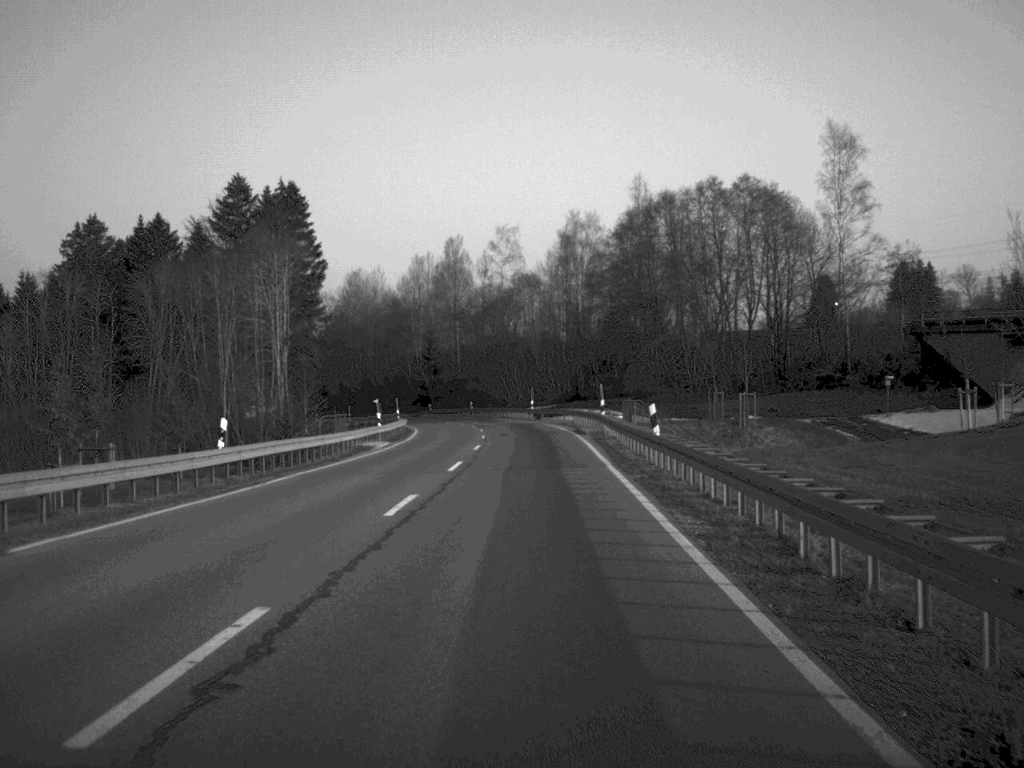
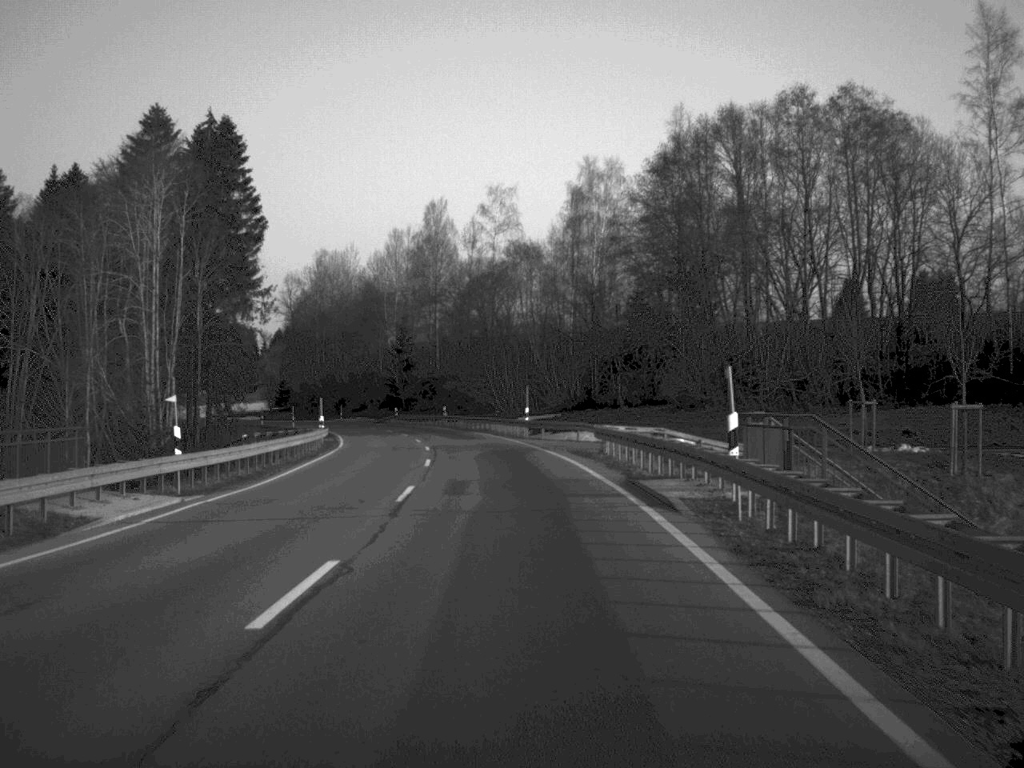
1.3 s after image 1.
(+0.2, +32.0) m; 0°
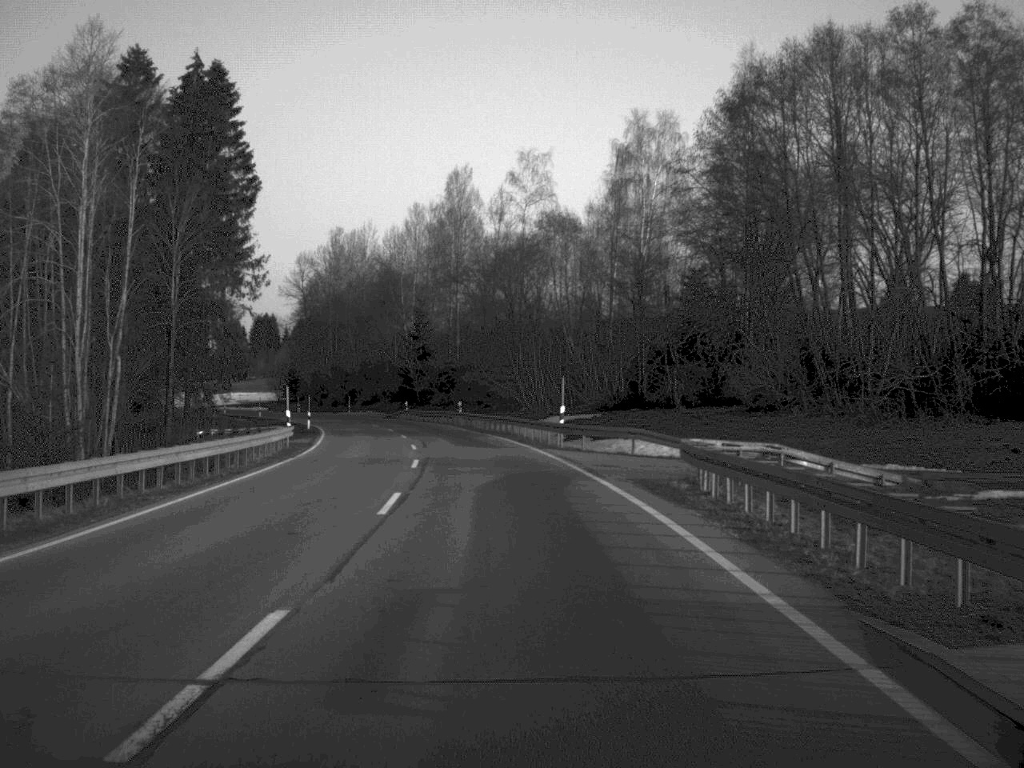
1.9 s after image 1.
(-0.2, +15.3) m; -1°
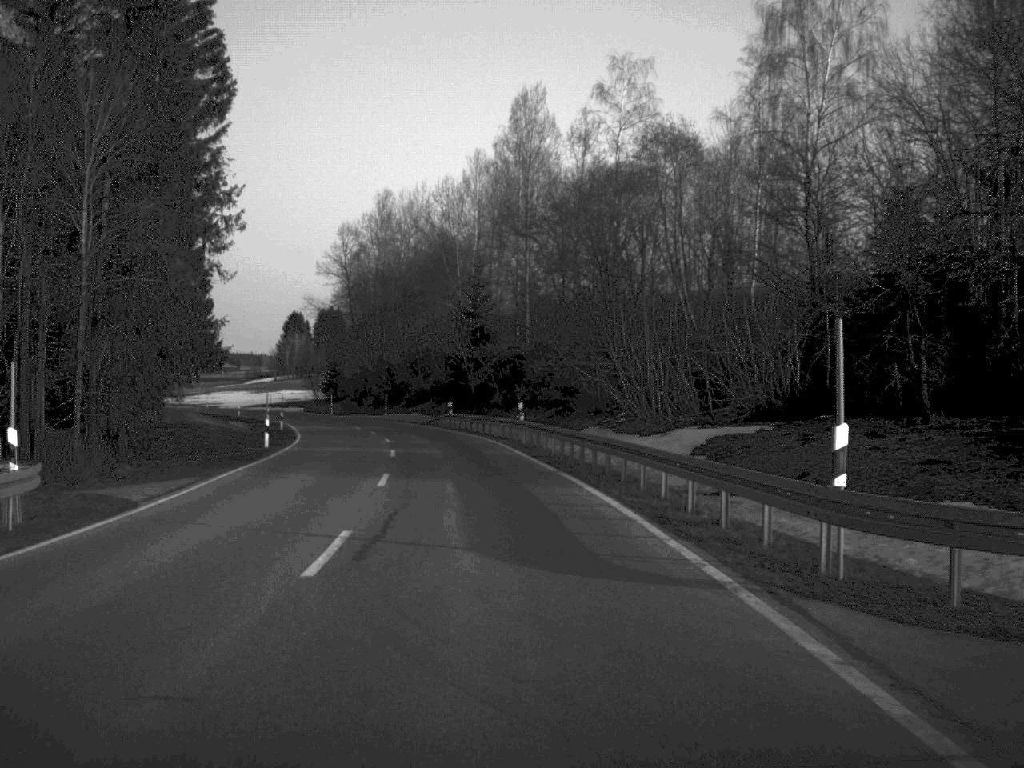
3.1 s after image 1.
(-0.8, +29.9) m; -4°
